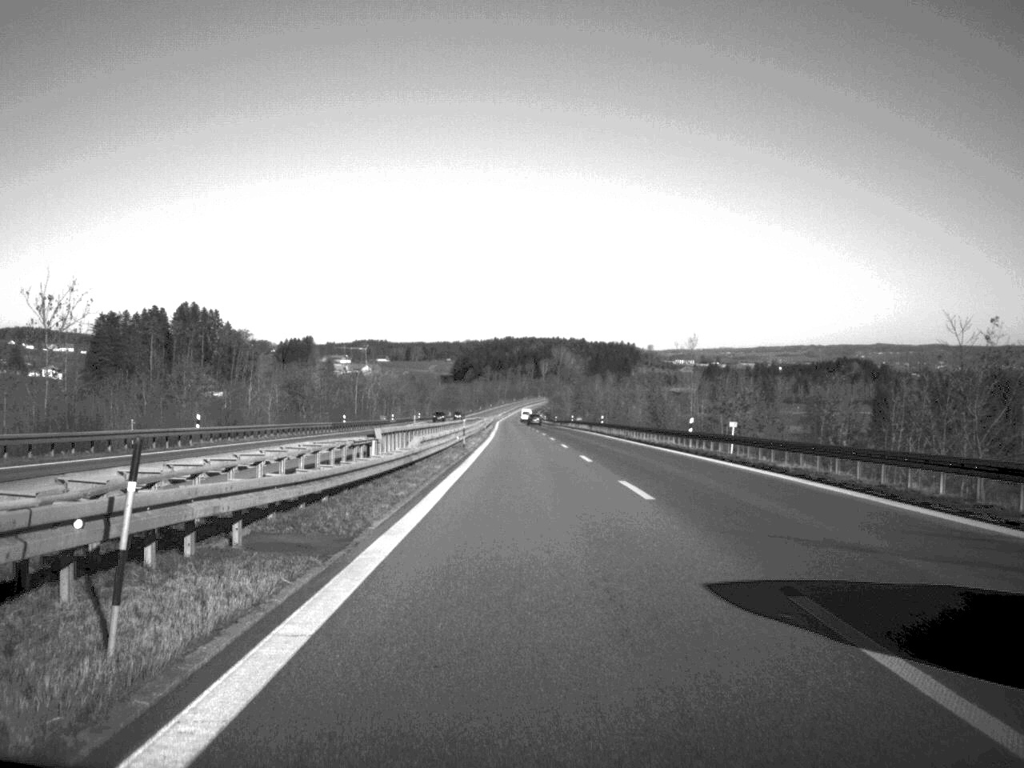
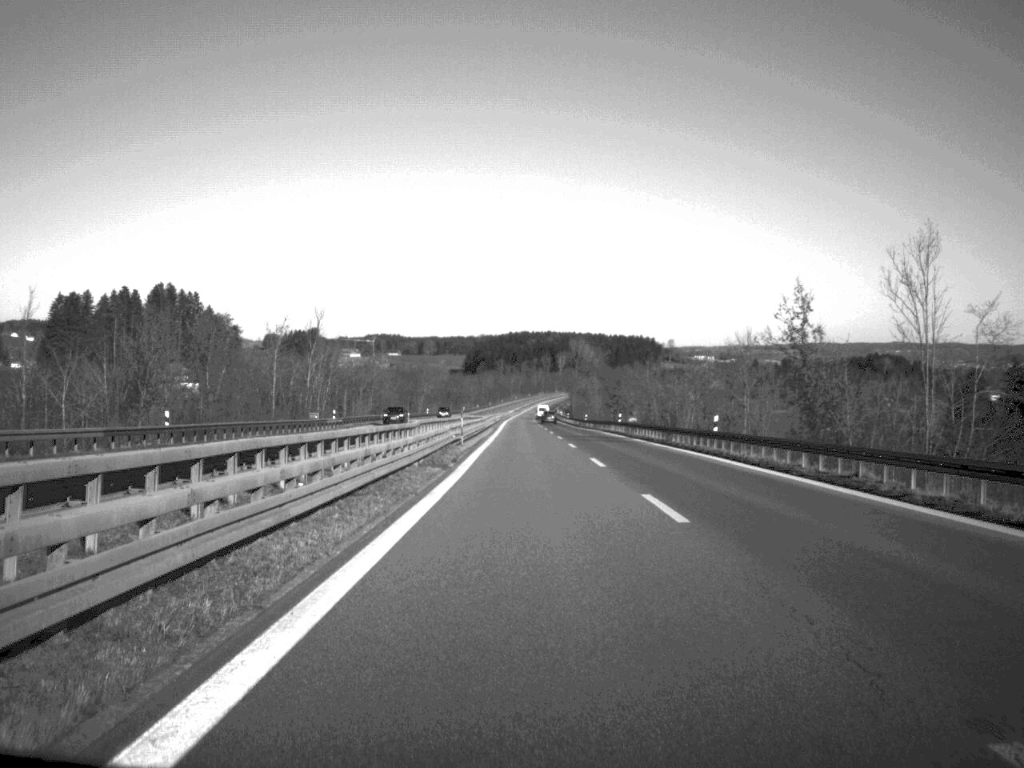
(-0.4, +58.2) m; -1°
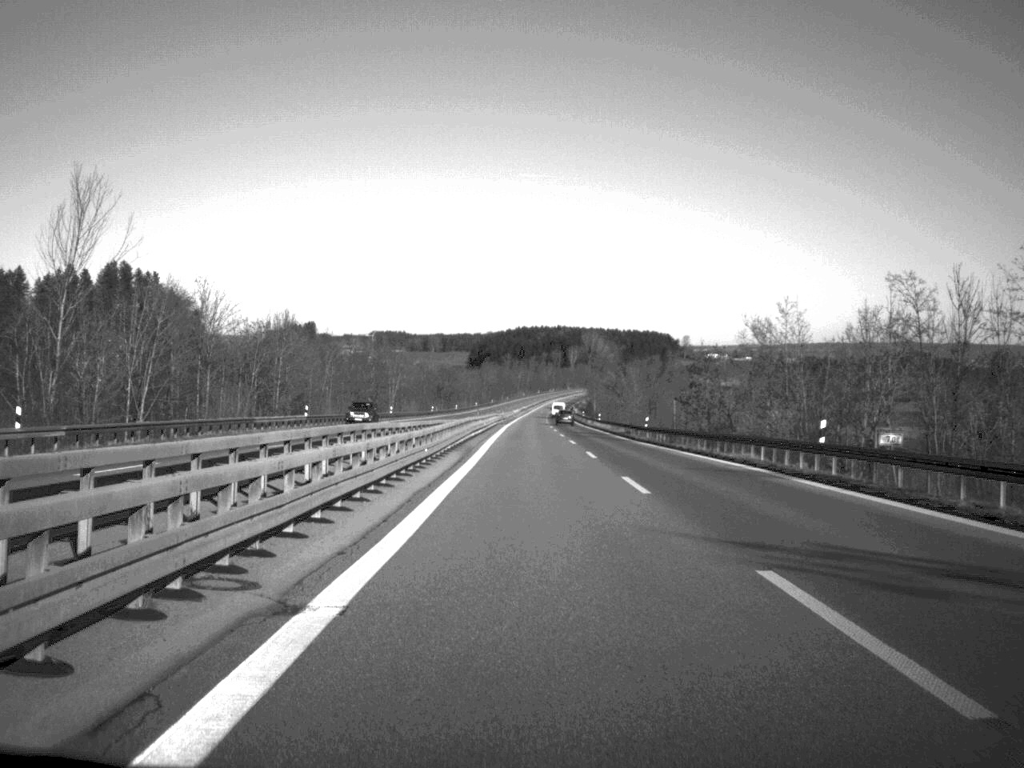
(-0.3, +64.4) m; 0°
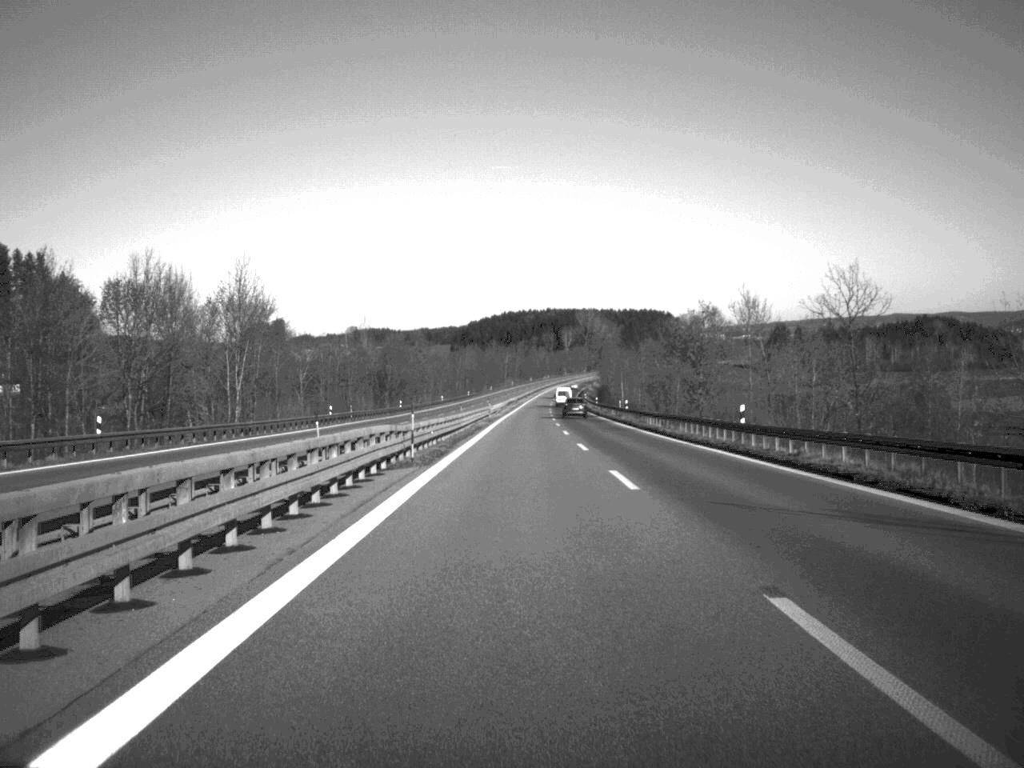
(+0.4, +90.5) m; 0°
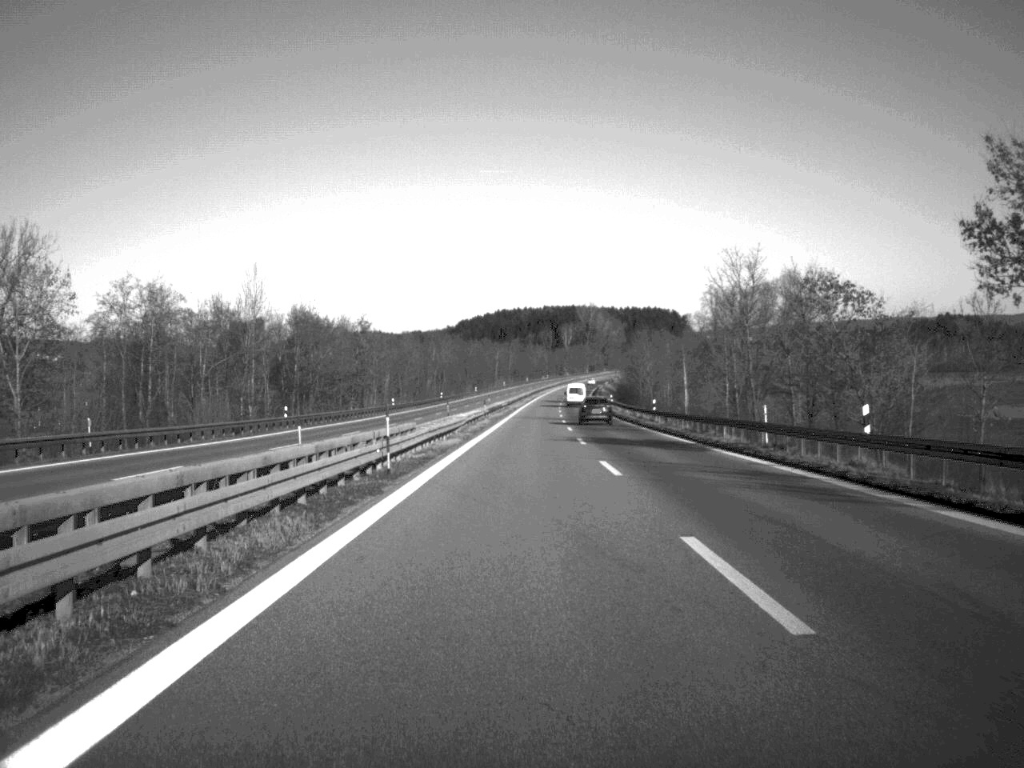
(+0.1, +66.5) m; 0°
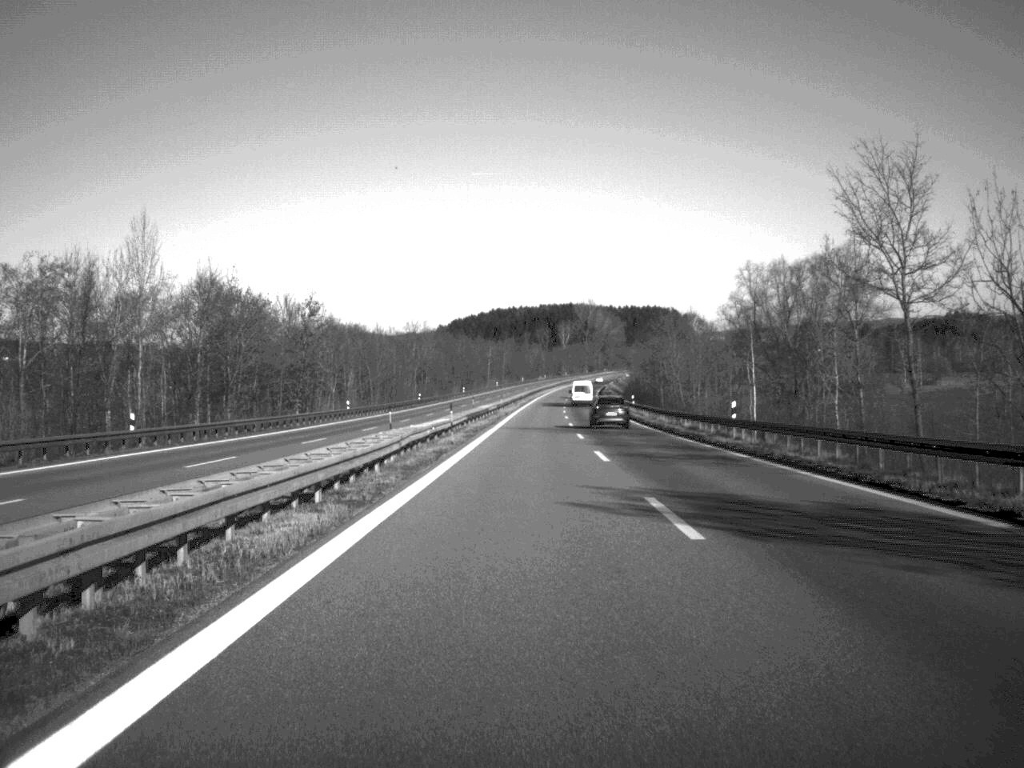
(+0.1, +29.7) m; 0°
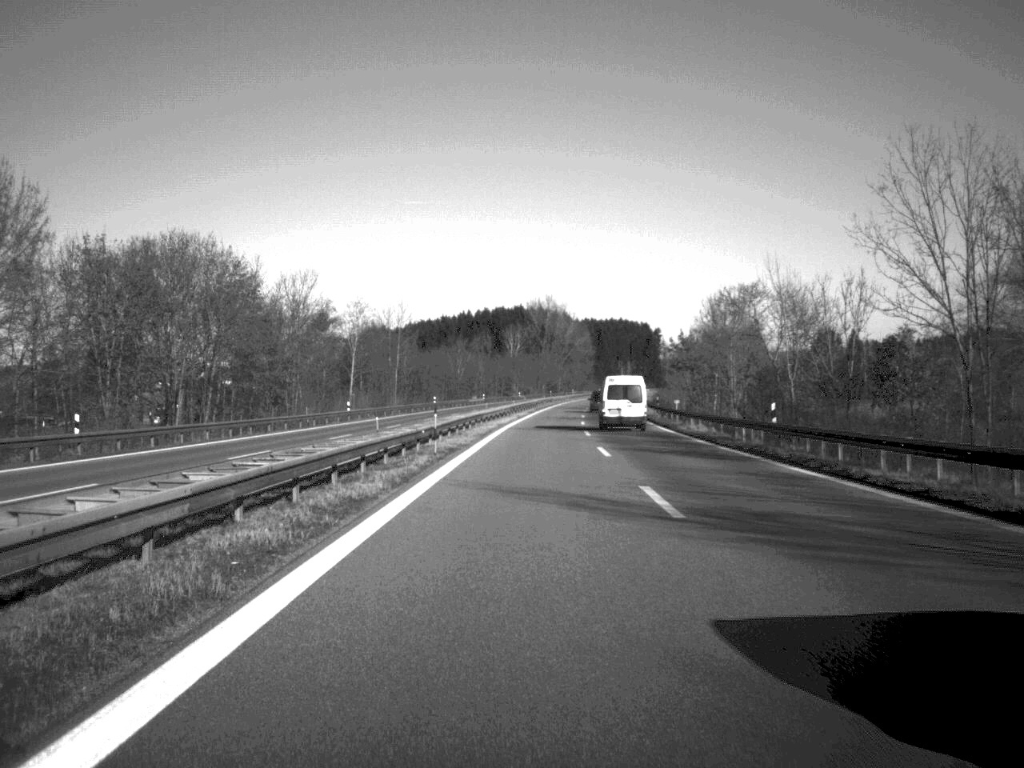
(+3.1, +156.6) m; +3°
